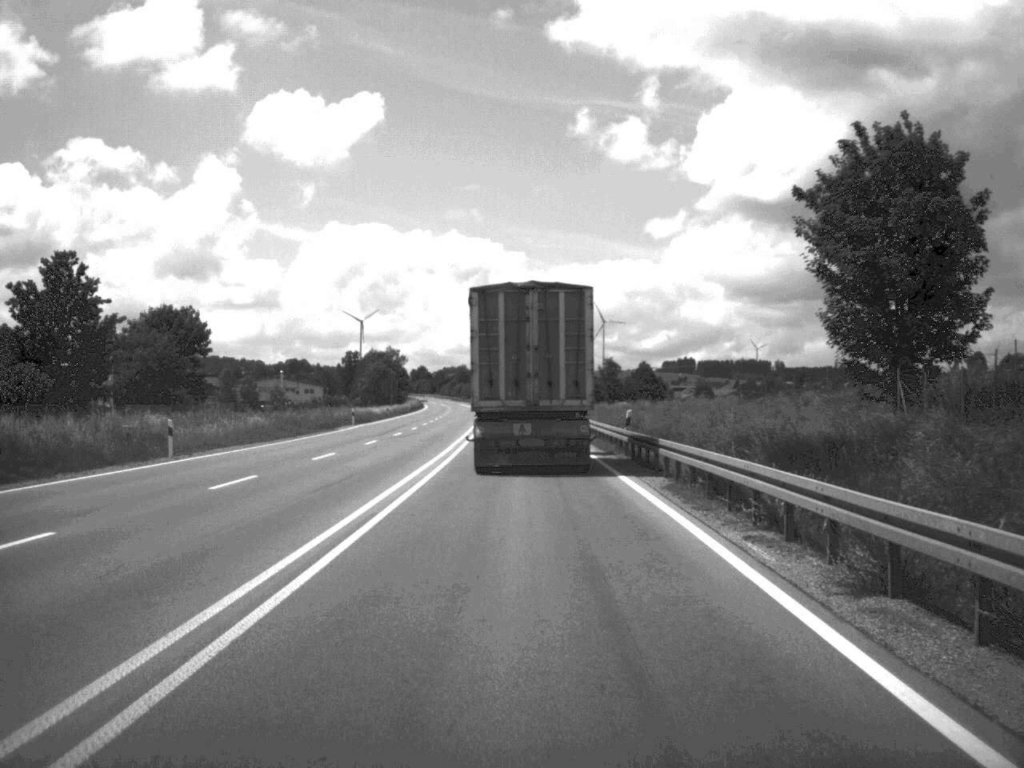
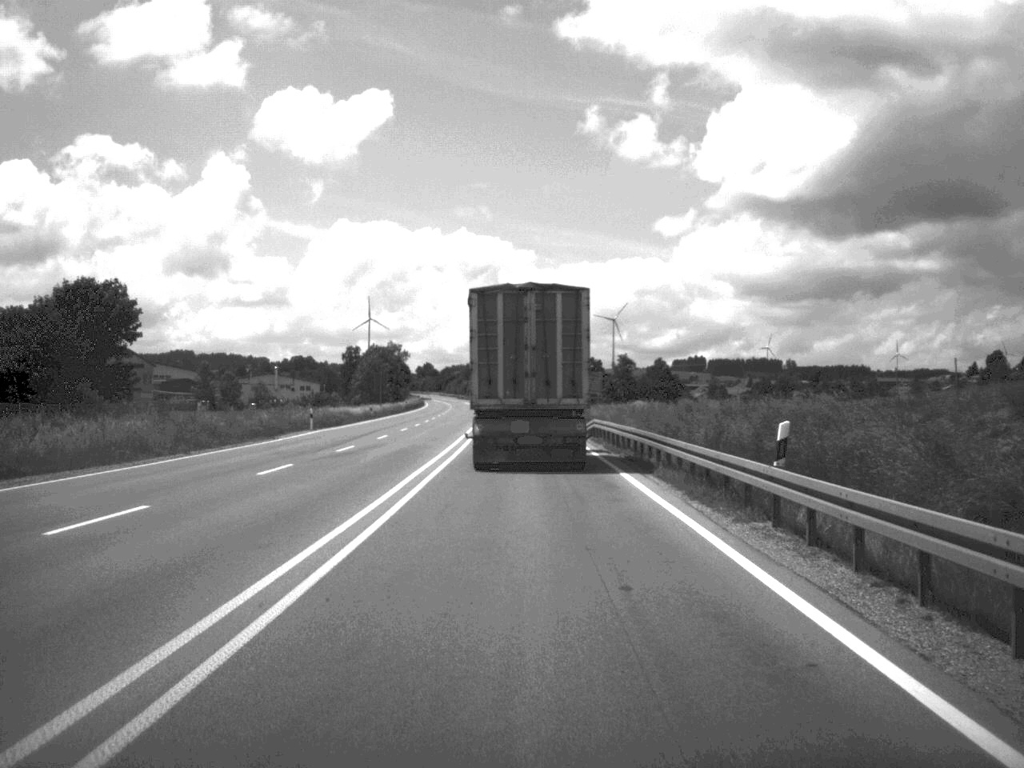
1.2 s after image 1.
(-0.1, +20.2) m; -1°
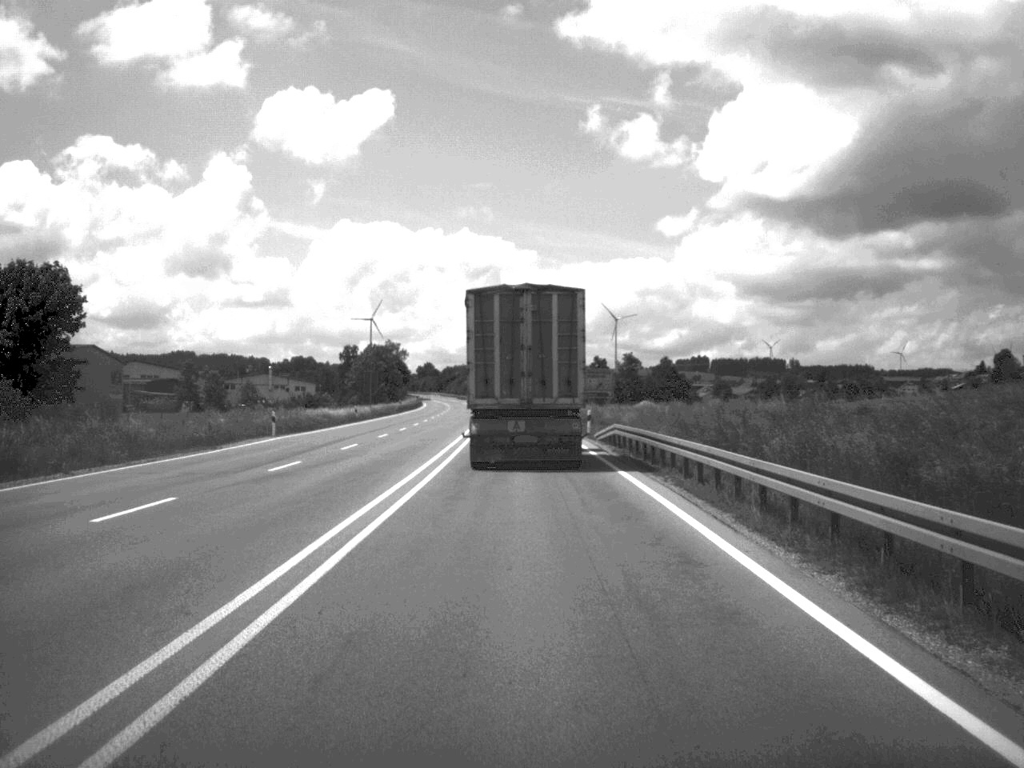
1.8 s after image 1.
(0.0, +10.6) m; 0°
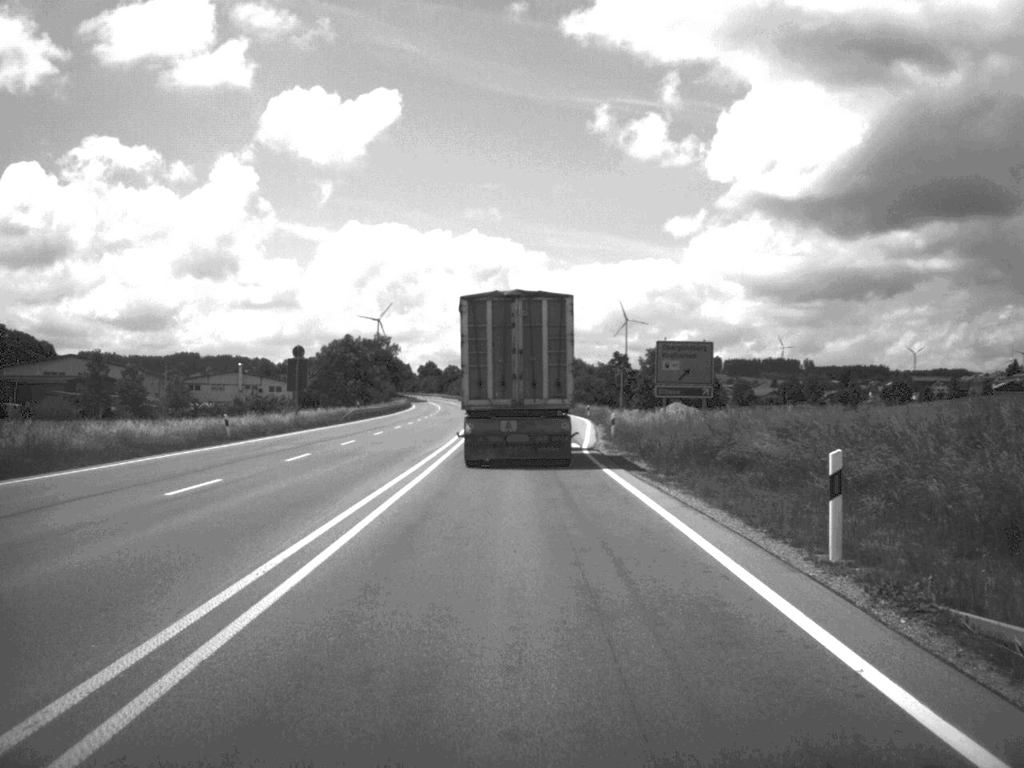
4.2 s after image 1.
(-0.2, +42.7) m; -1°
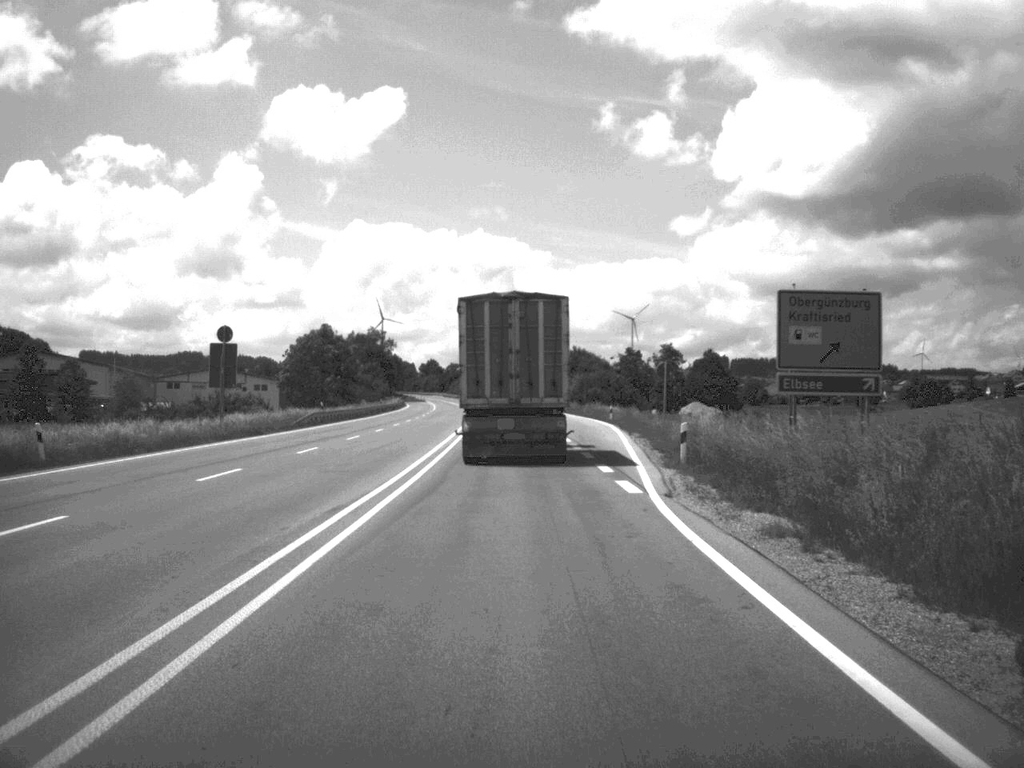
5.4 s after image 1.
(-0.1, +20.5) m; 0°
